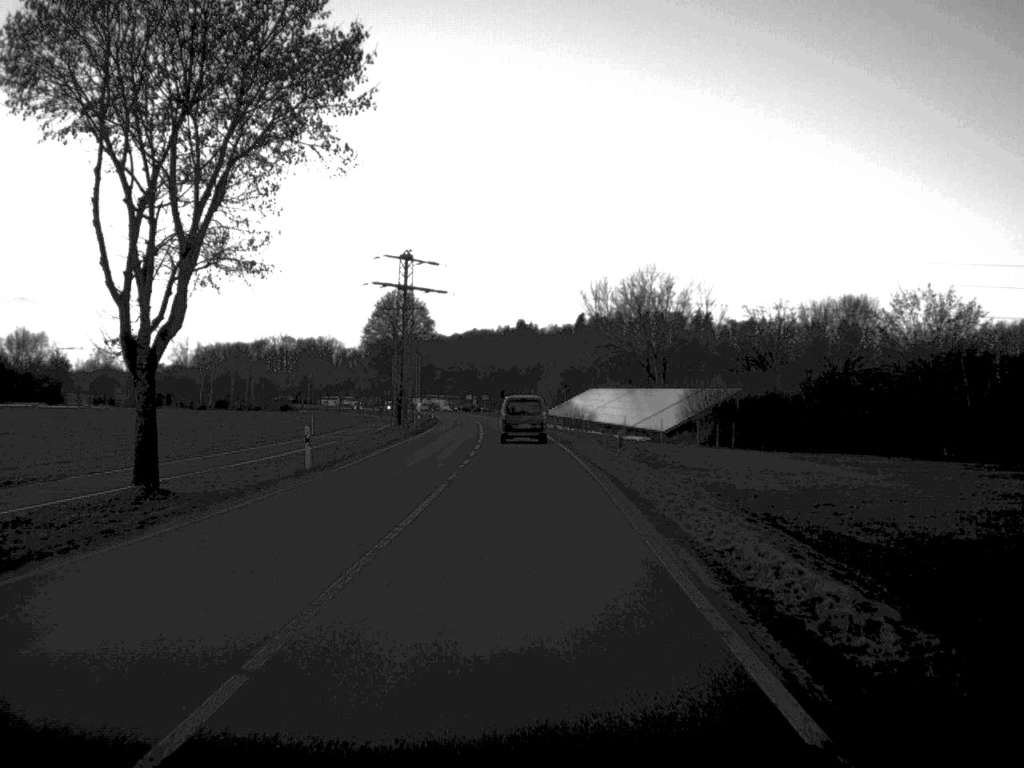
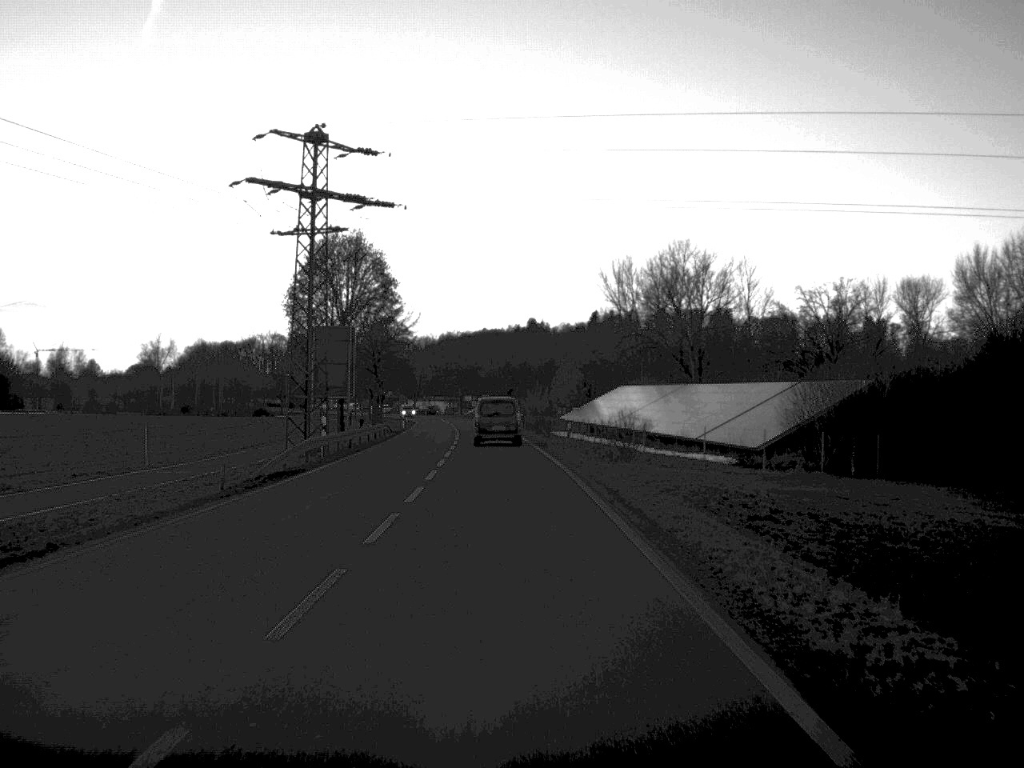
(0.0, +40.4) m; -1°
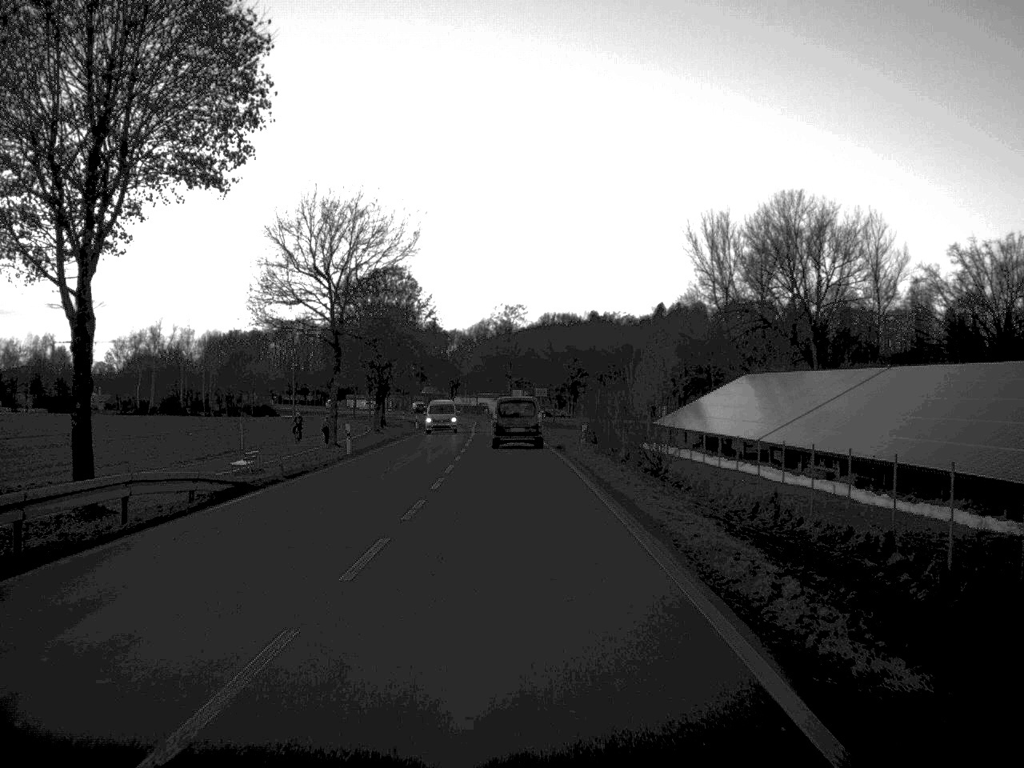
(-1.2, +50.8) m; -3°
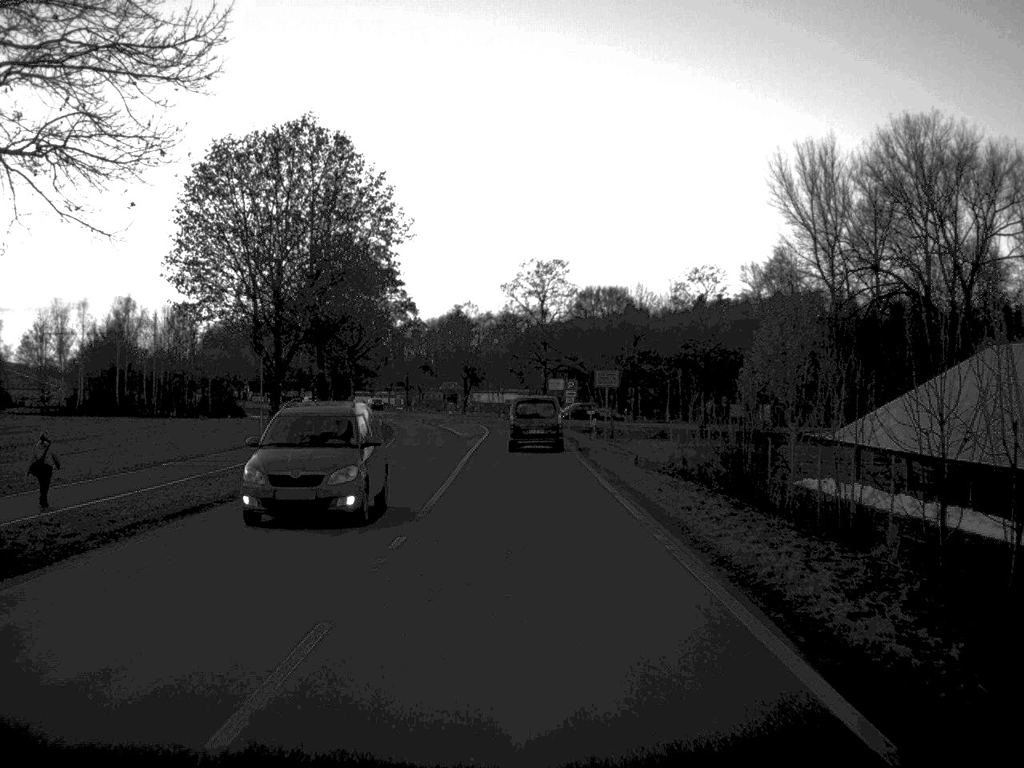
(-0.8, +47.0) m; -1°
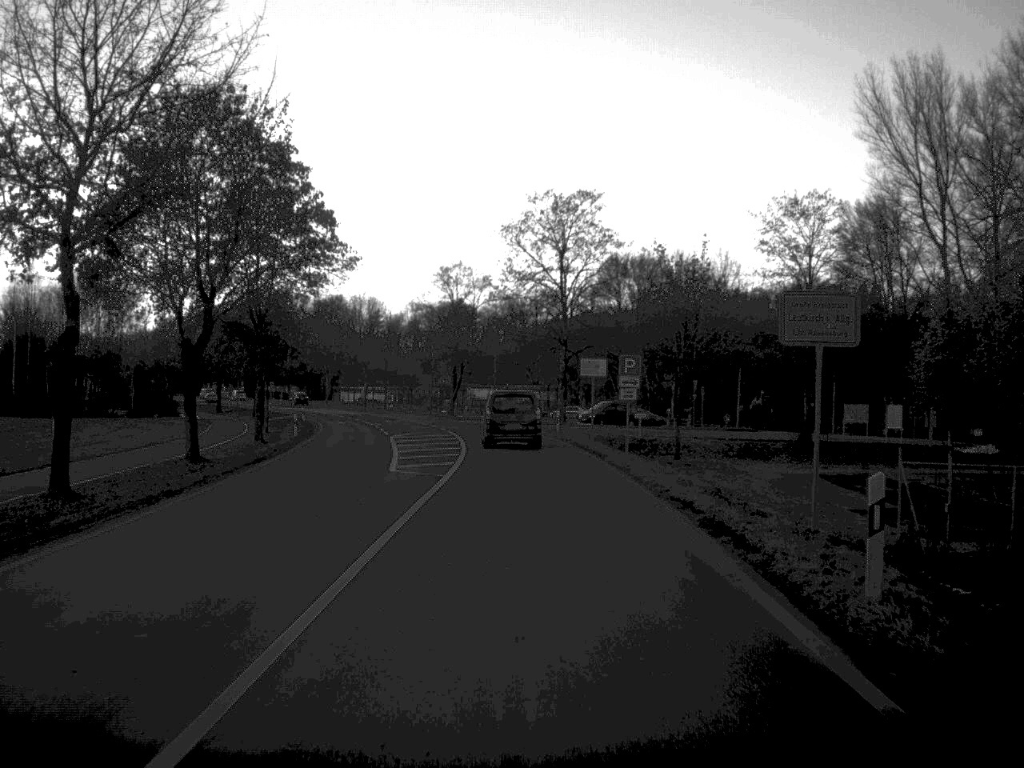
(-0.2, +35.3) m; 0°
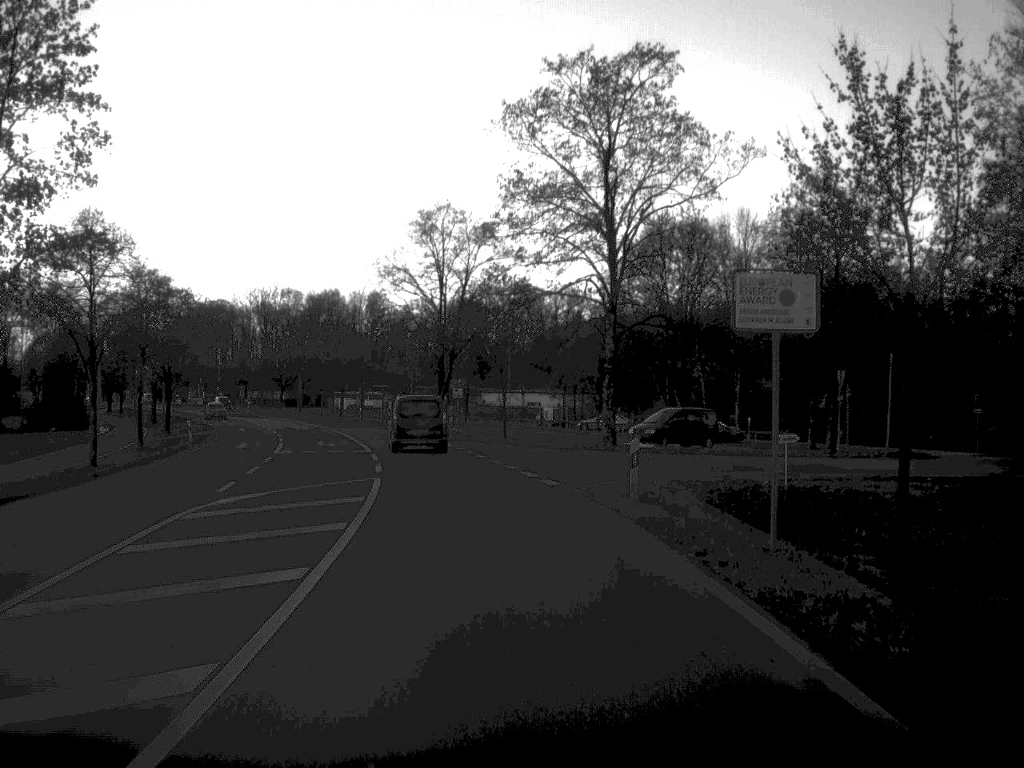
(-0.1, +32.2) m; -1°
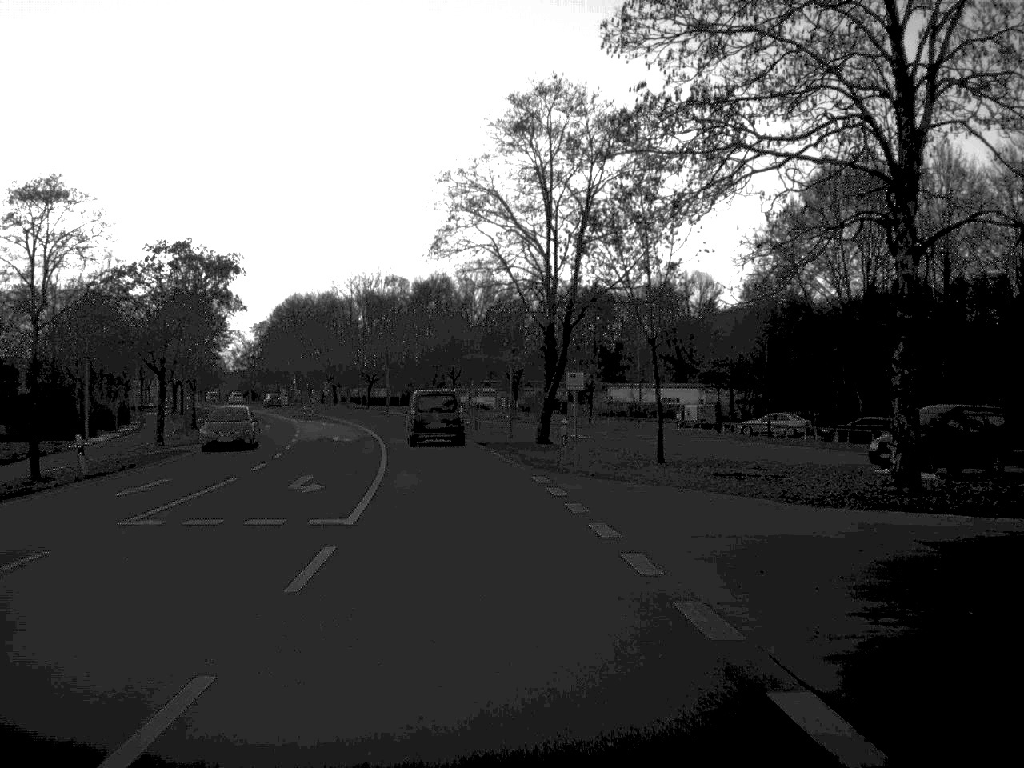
(-1.1, +24.9) m; -6°
